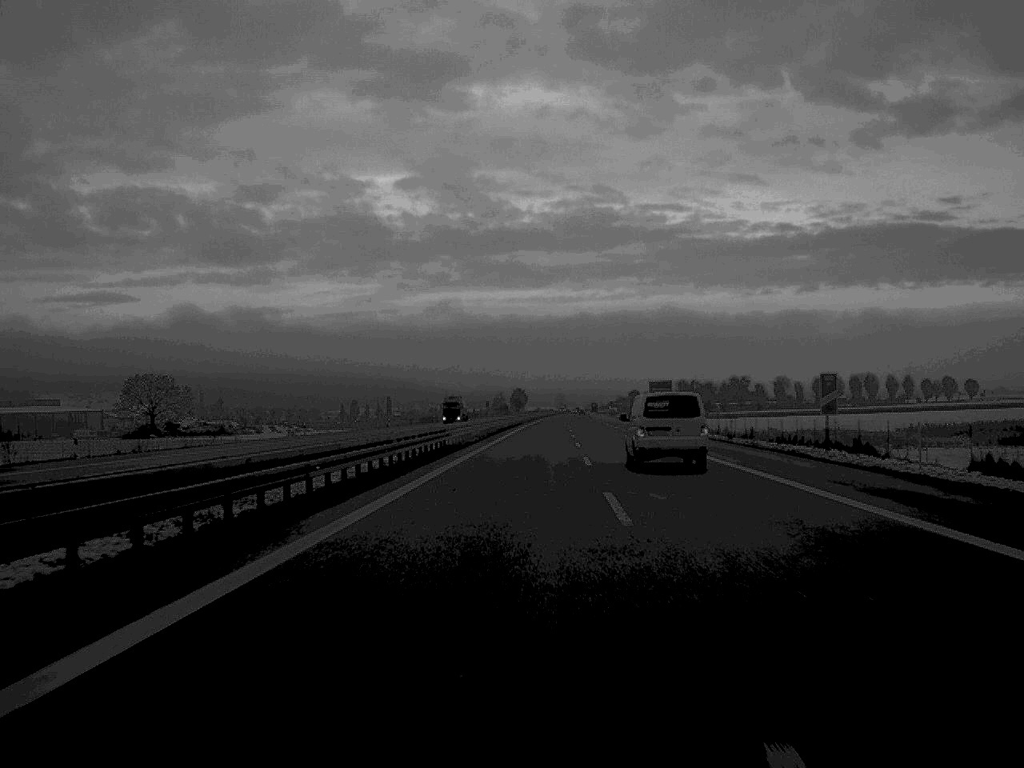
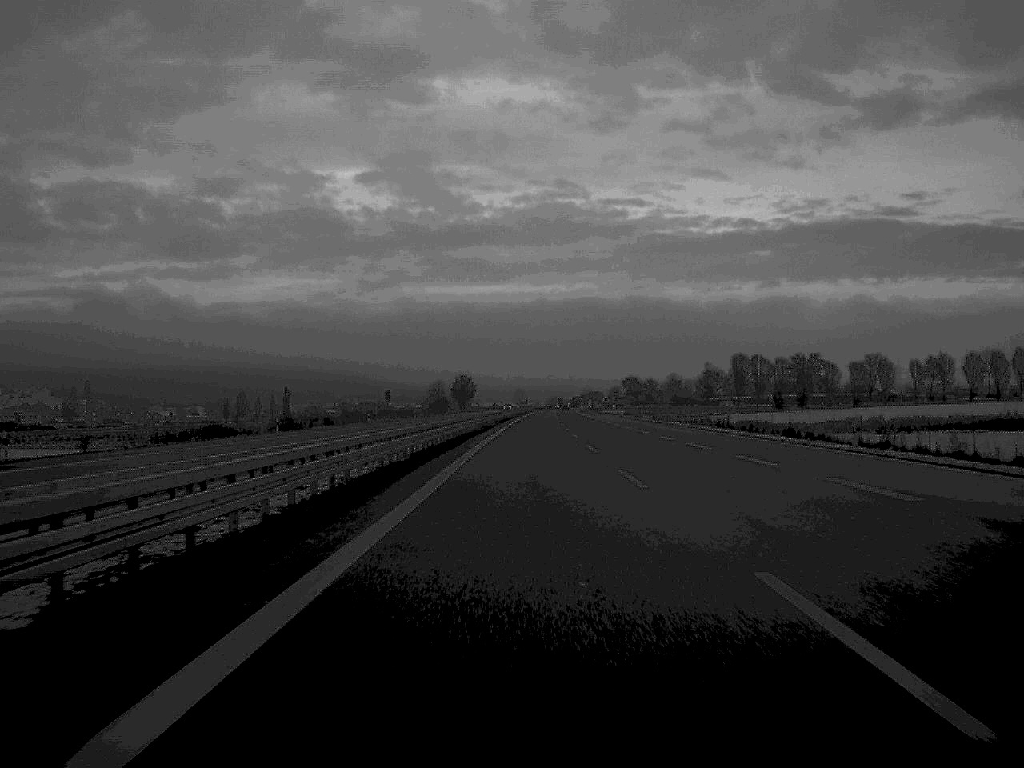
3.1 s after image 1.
(+3.1, +155.4) m; +2°
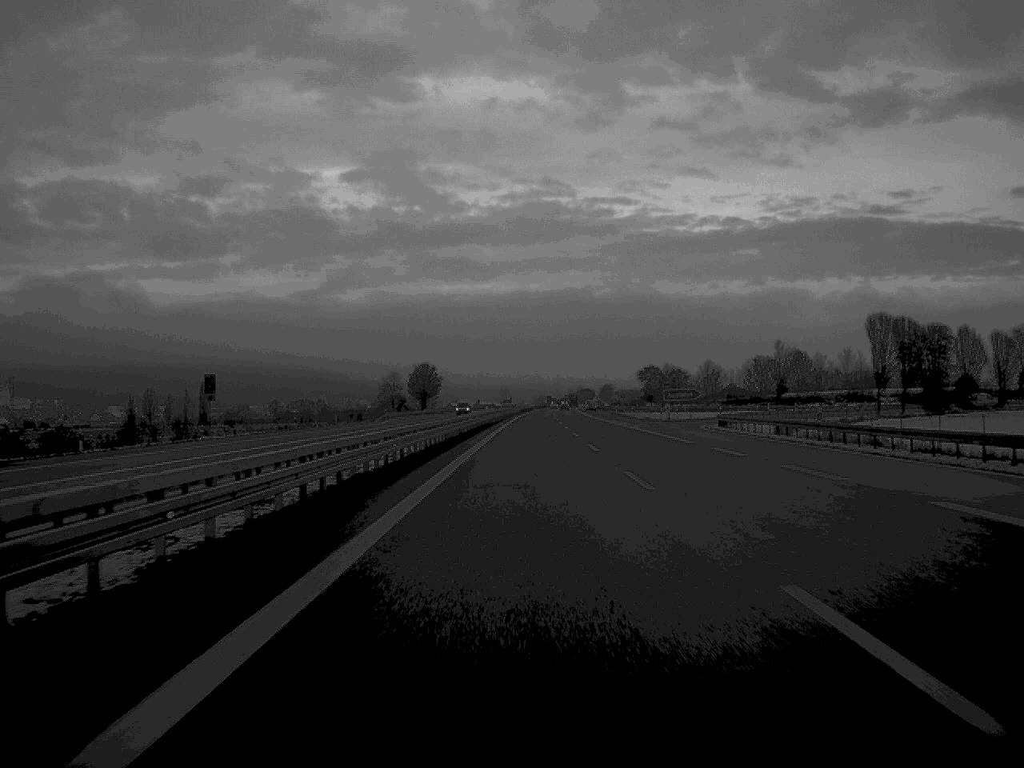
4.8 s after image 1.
(+0.5, +90.7) m; +1°
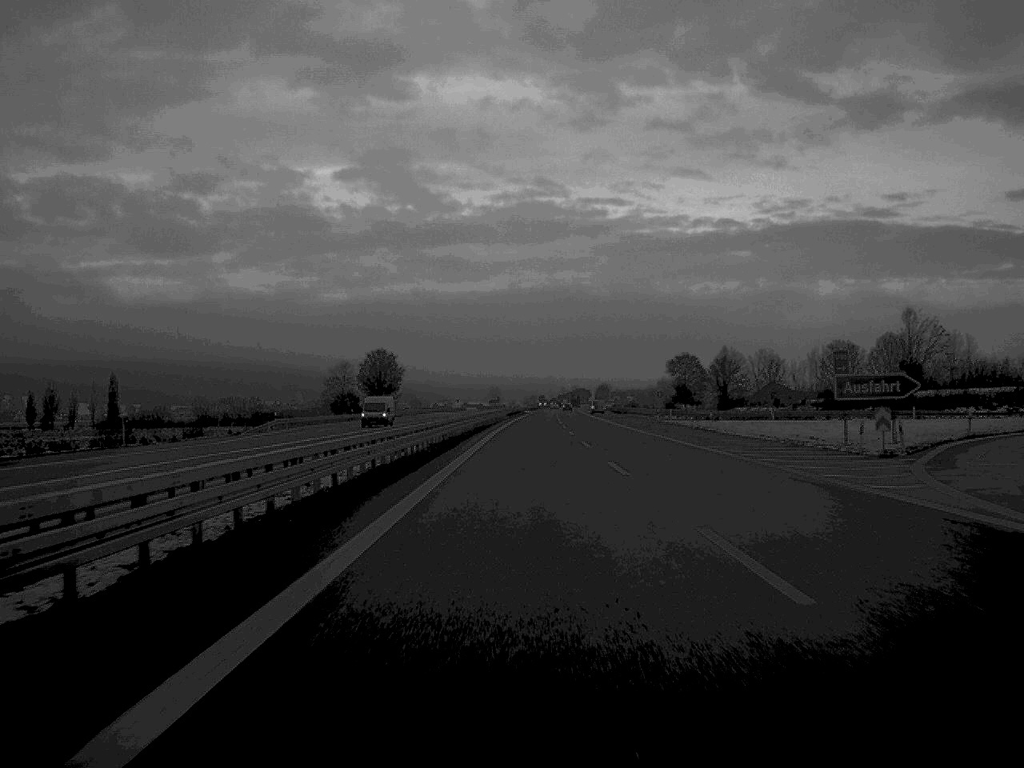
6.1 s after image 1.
(+0.2, +66.2) m; 0°
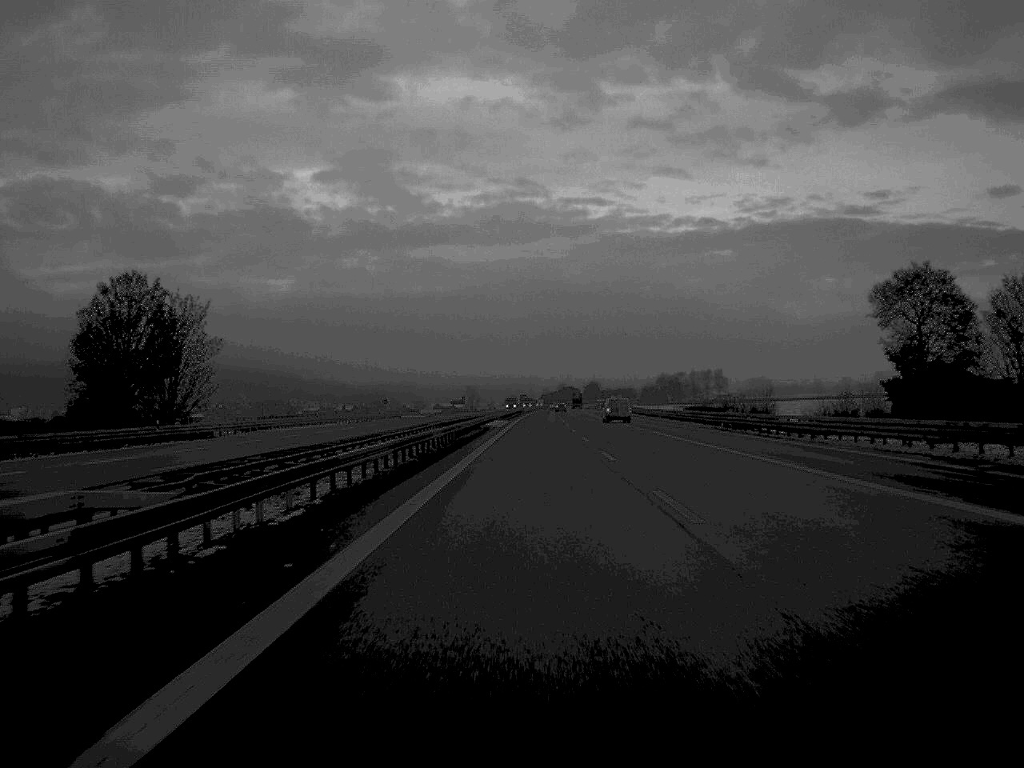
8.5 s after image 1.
(+0.9, +118.3) m; +1°
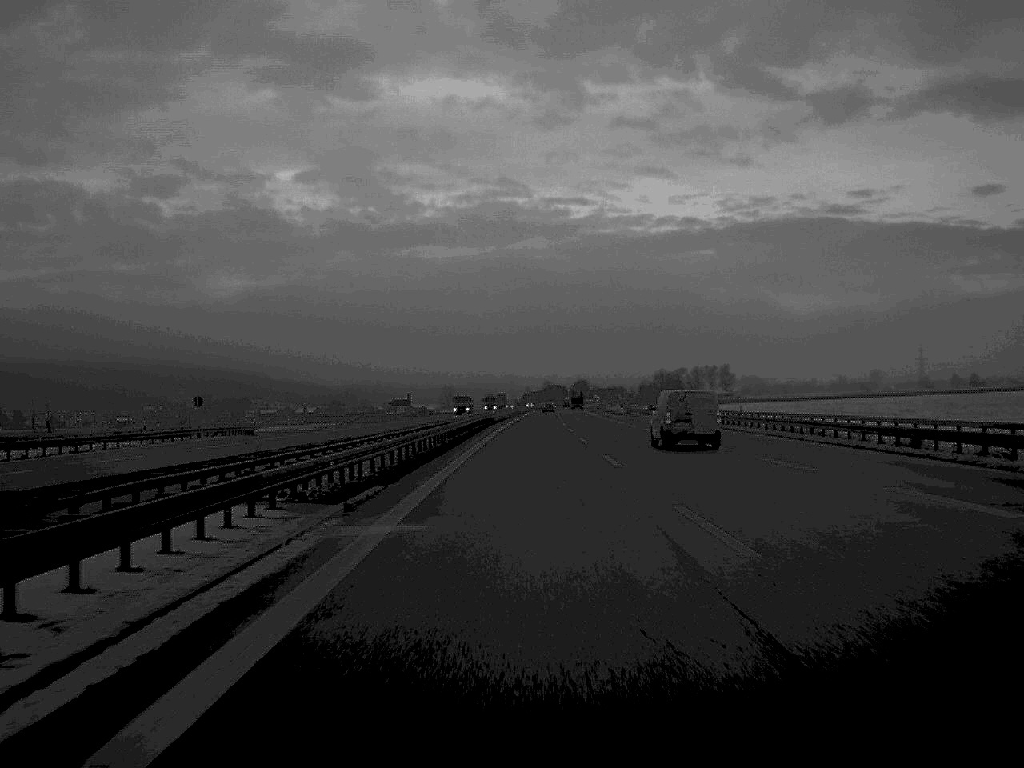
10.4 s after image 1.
(+0.7, +92.8) m; +1°
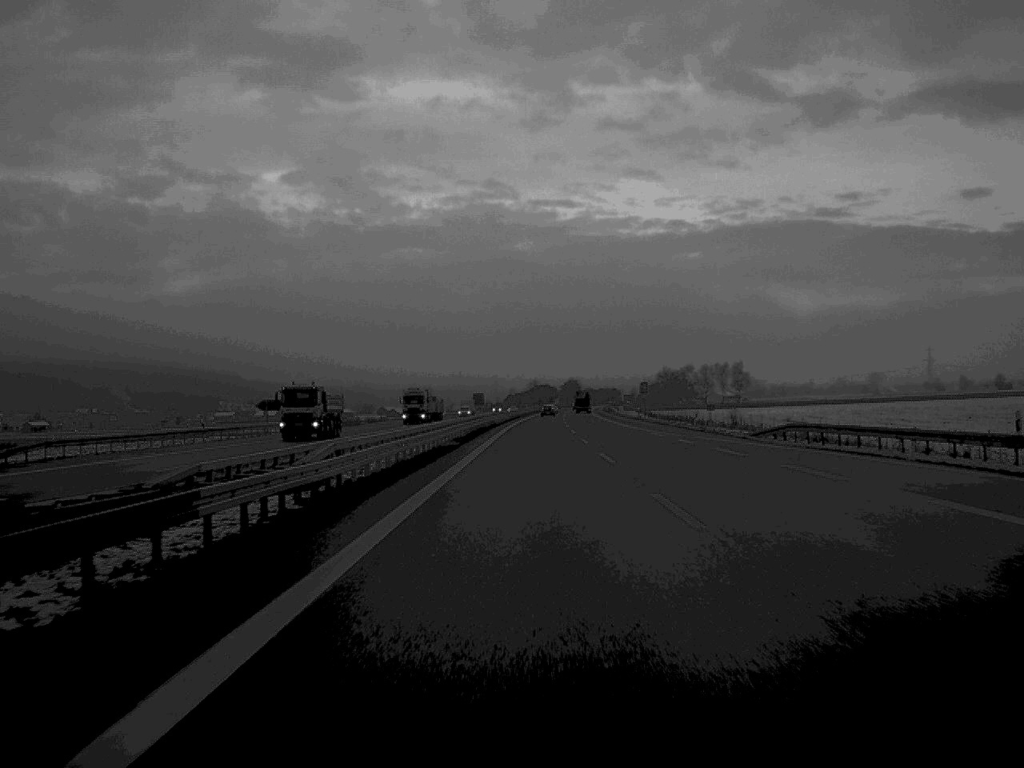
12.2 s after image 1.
(+0.5, +86.3) m; +1°
